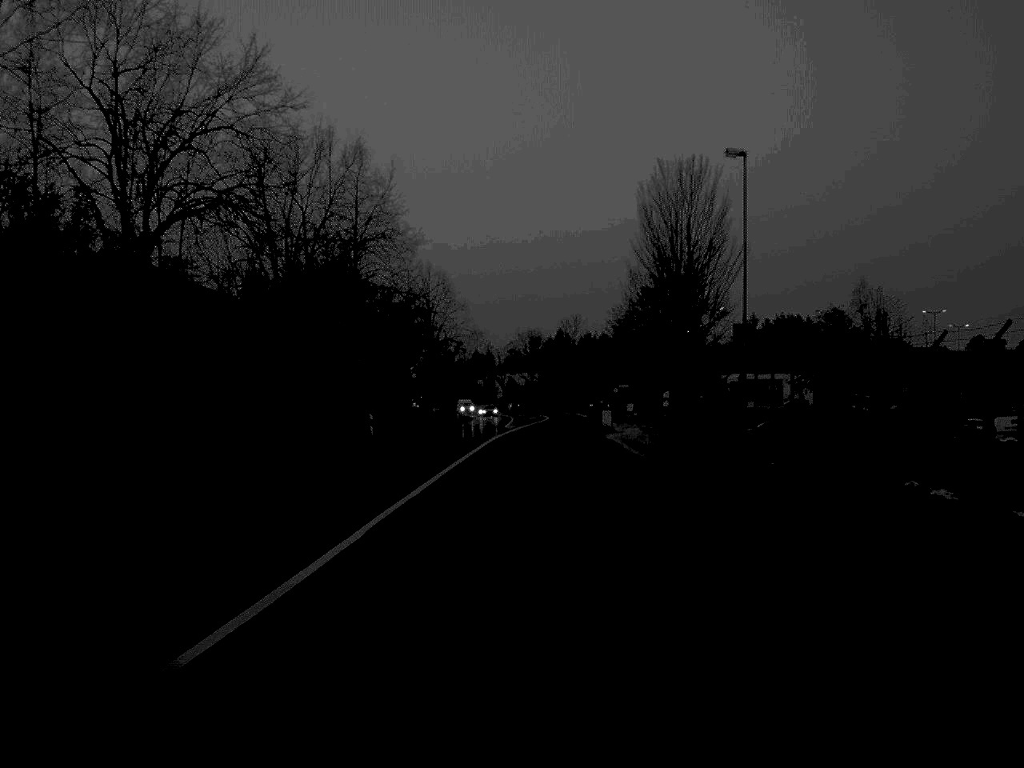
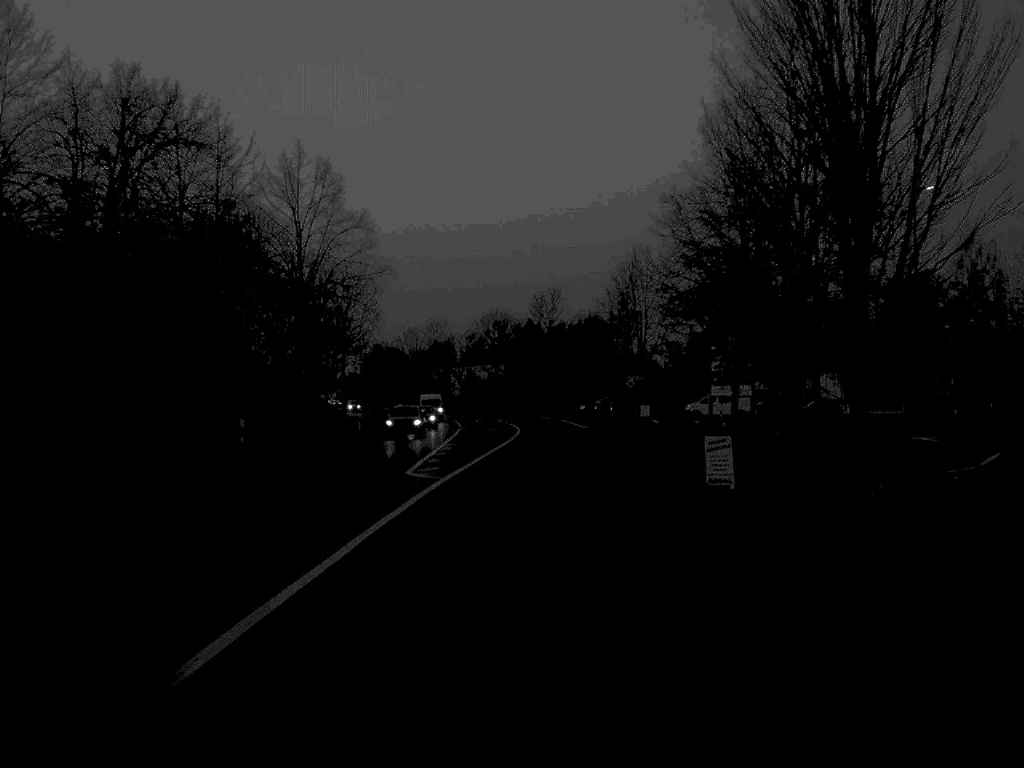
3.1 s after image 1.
(+0.6, +48.7) m; +2°
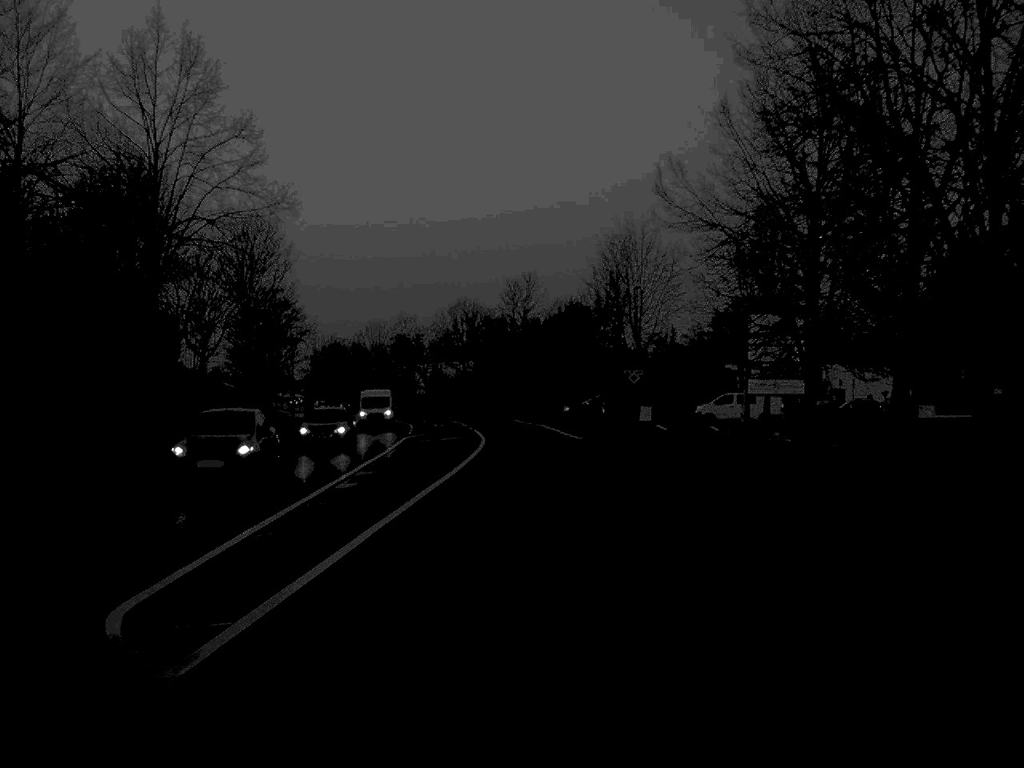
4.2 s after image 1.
(+0.2, +18.8) m; +1°
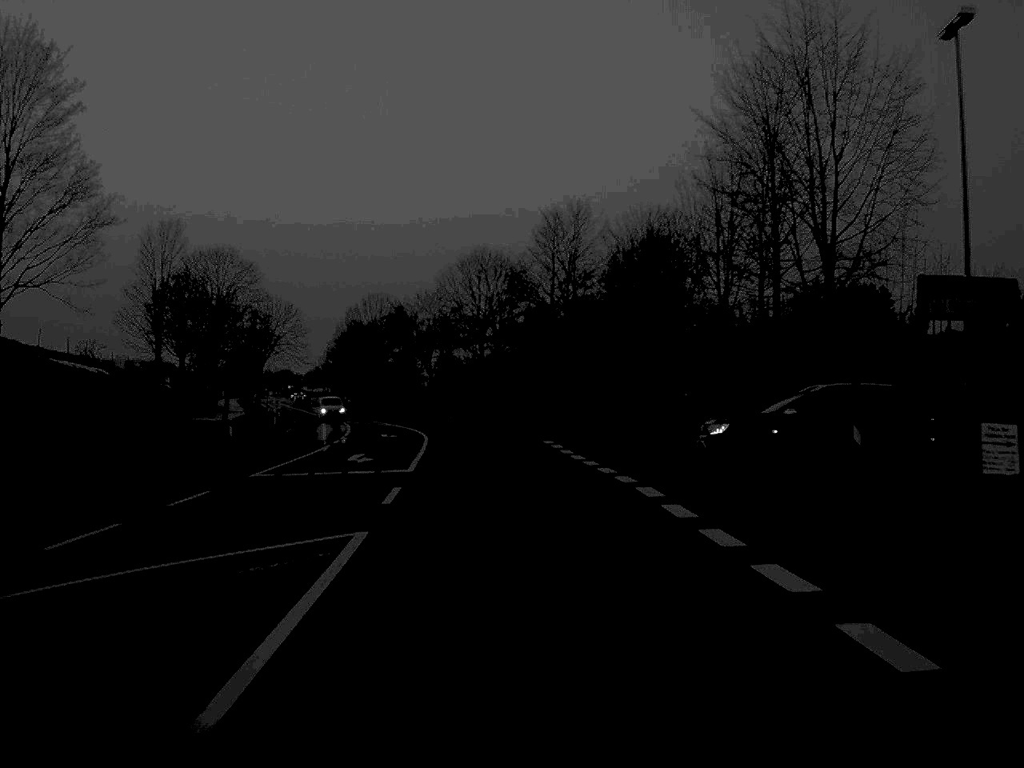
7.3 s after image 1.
(-0.2, +51.0) m; -2°
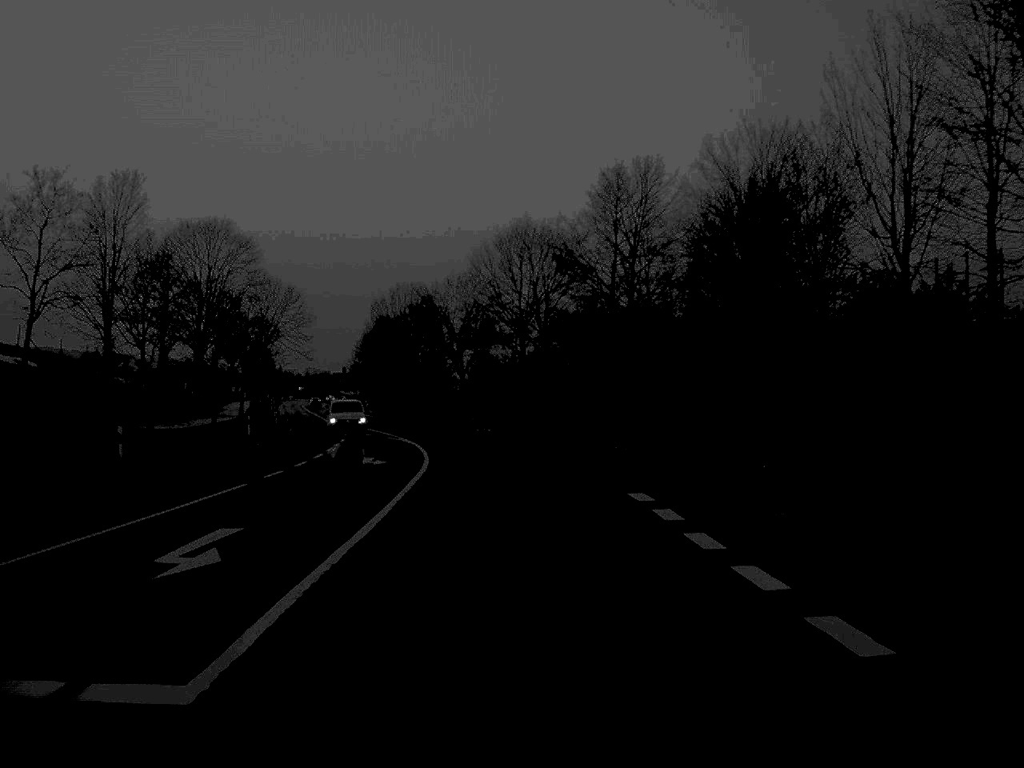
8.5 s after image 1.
(-0.3, +20.2) m; -2°
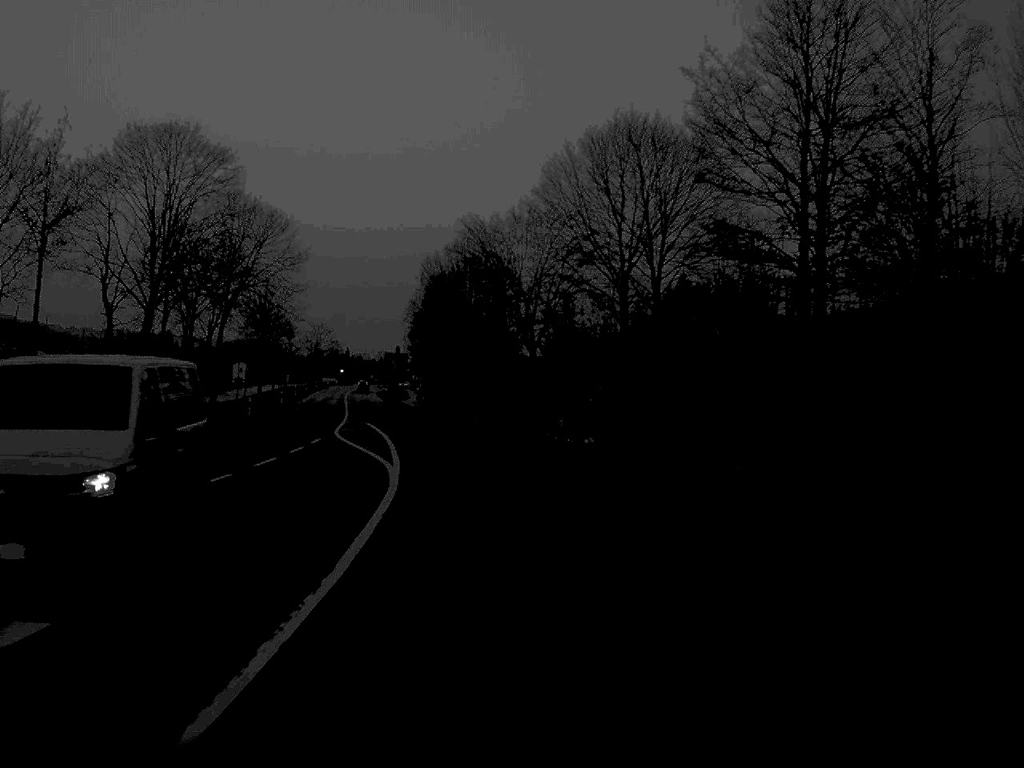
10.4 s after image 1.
(-0.9, +32.0) m; -4°
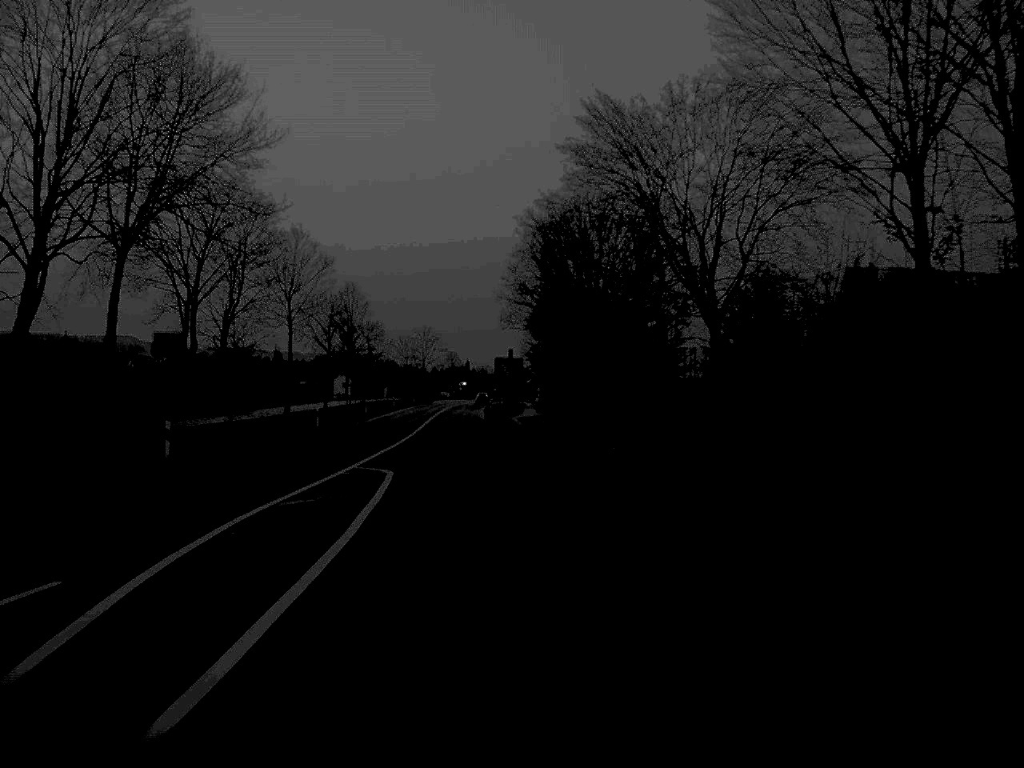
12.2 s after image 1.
(-1.5, +31.8) m; -6°
